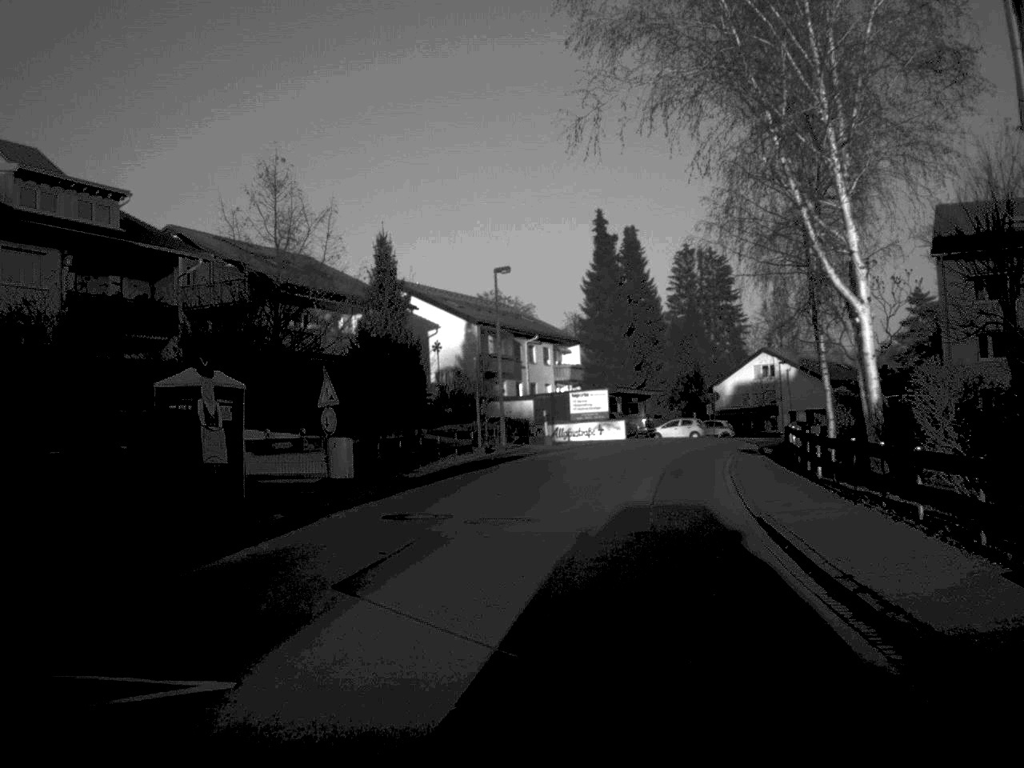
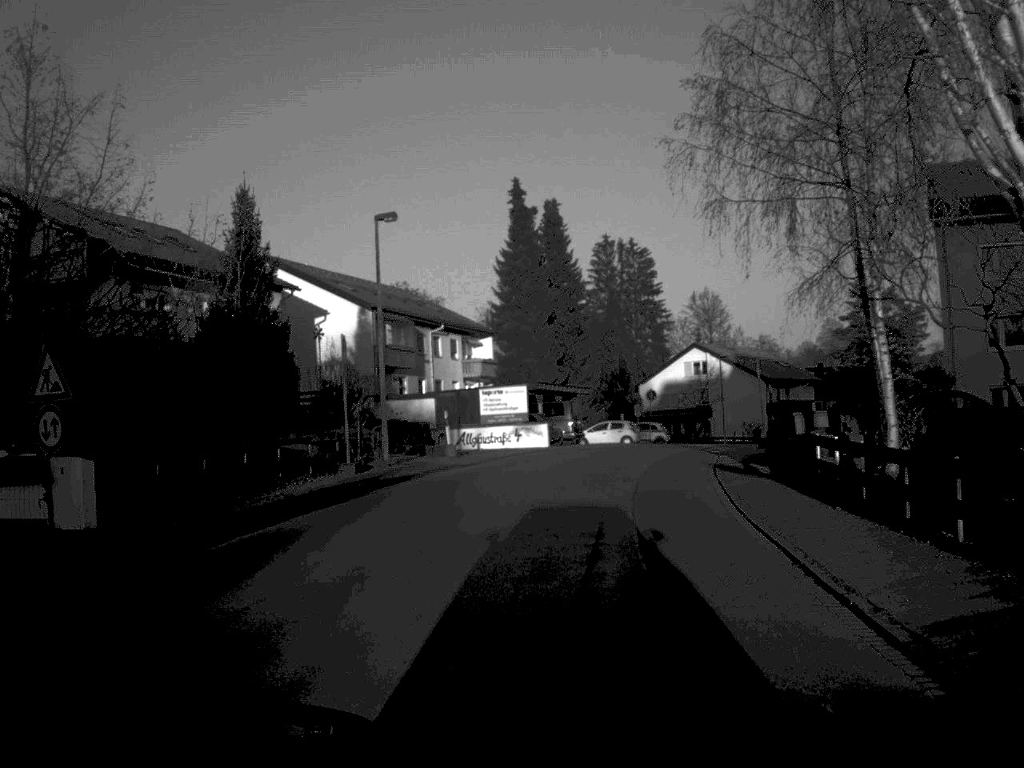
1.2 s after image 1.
(+0.4, +12.0) m; +4°
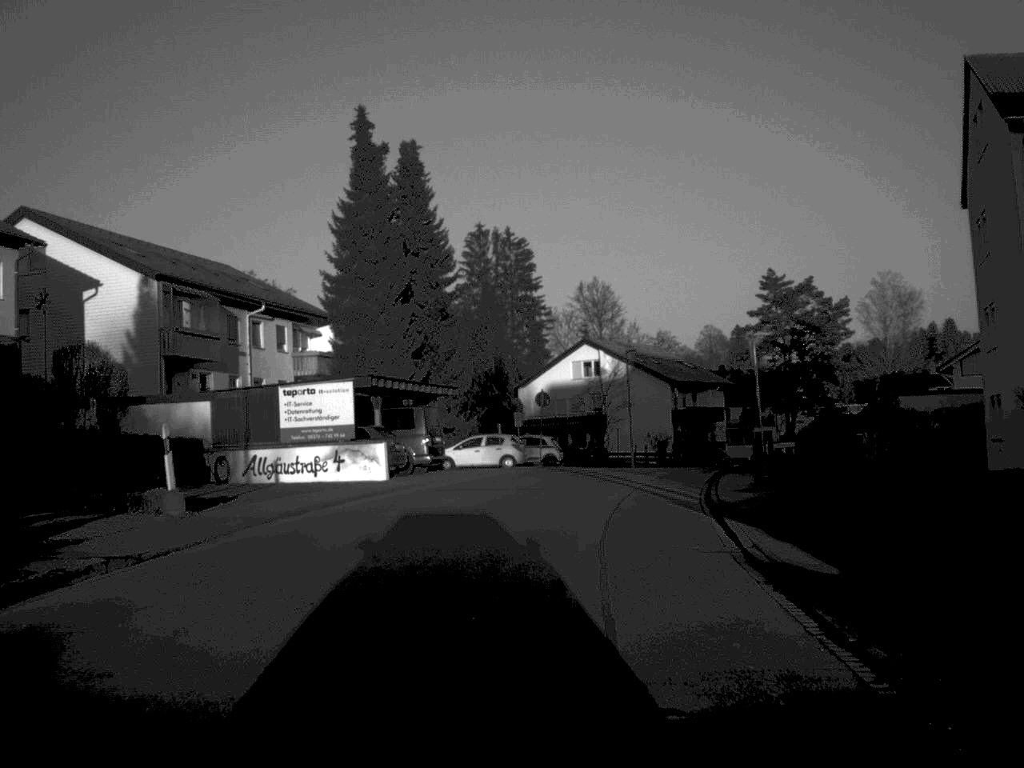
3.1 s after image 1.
(+1.0, +19.3) m; +6°
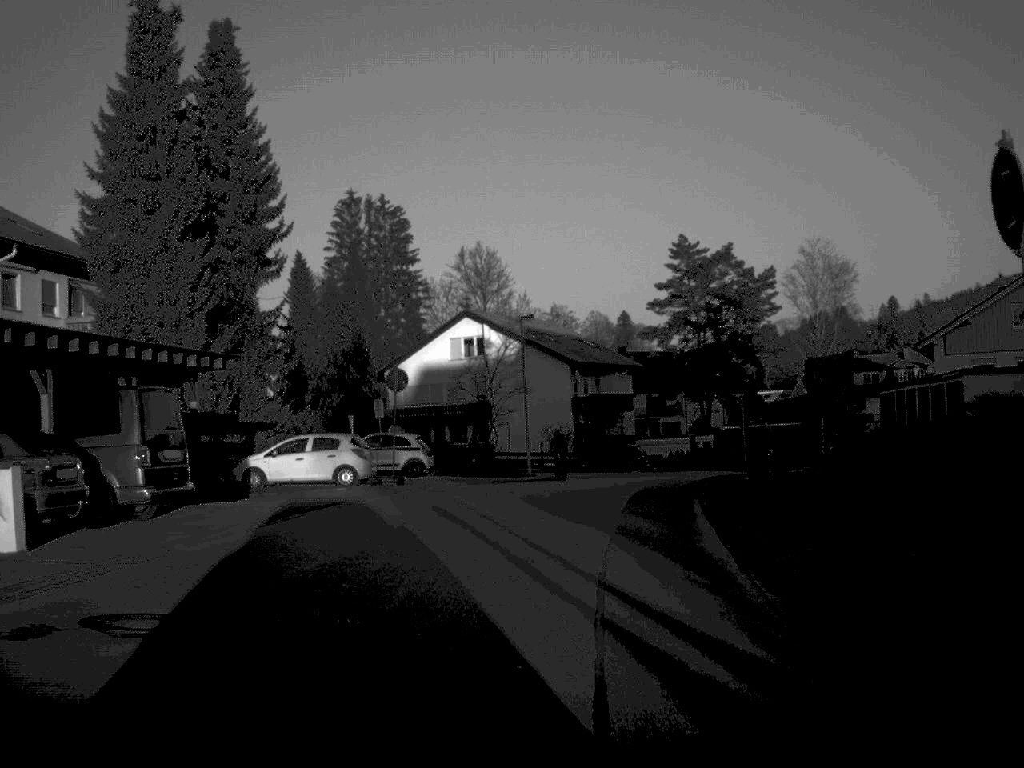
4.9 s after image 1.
(+0.8, +17.5) m; +5°
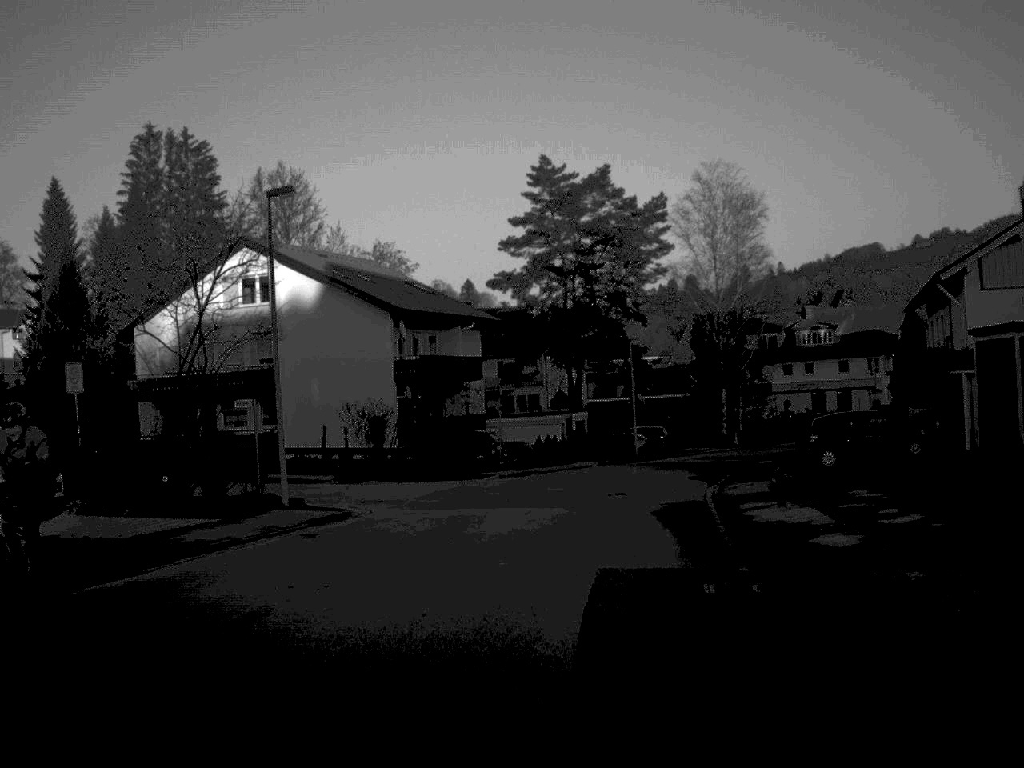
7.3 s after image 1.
(+1.5, +24.2) m; +7°
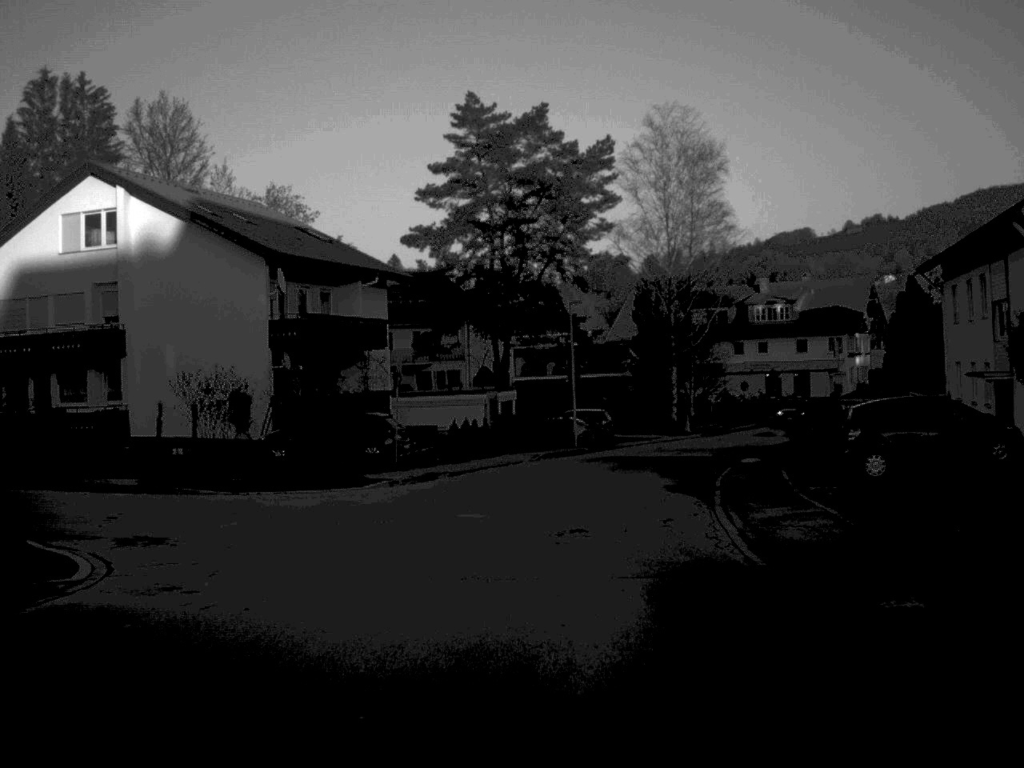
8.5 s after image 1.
(+0.3, +12.2) m; +3°
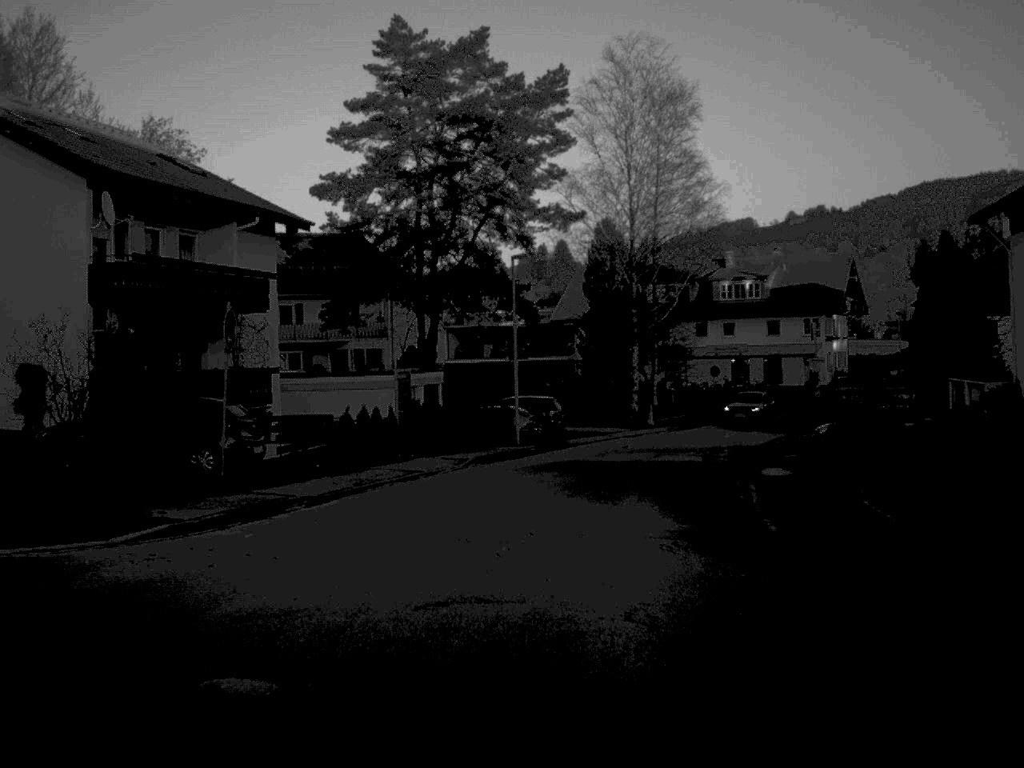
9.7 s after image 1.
(+0.3, +12.4) m; +3°
